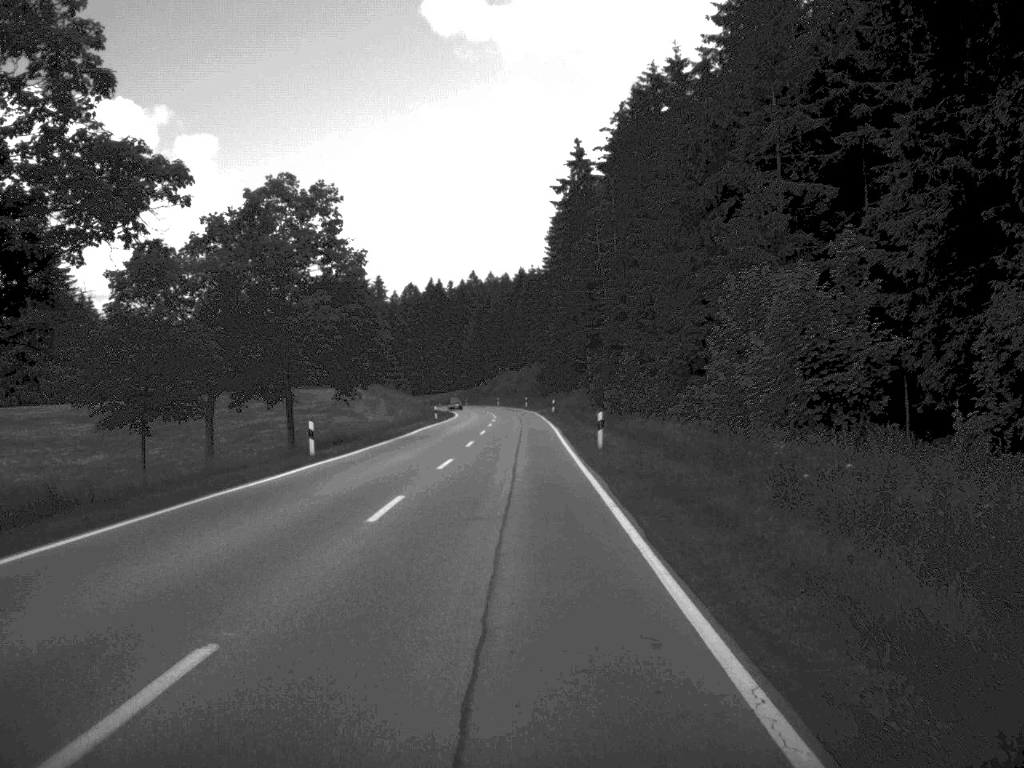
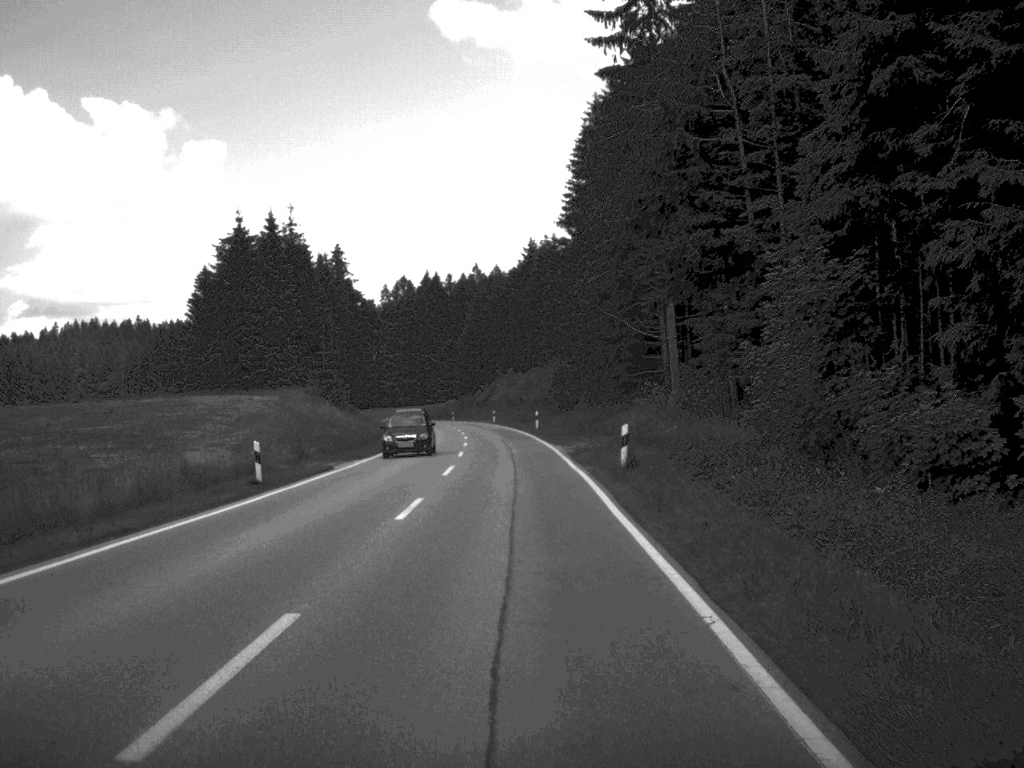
(-0.1, +56.9) m; -1°
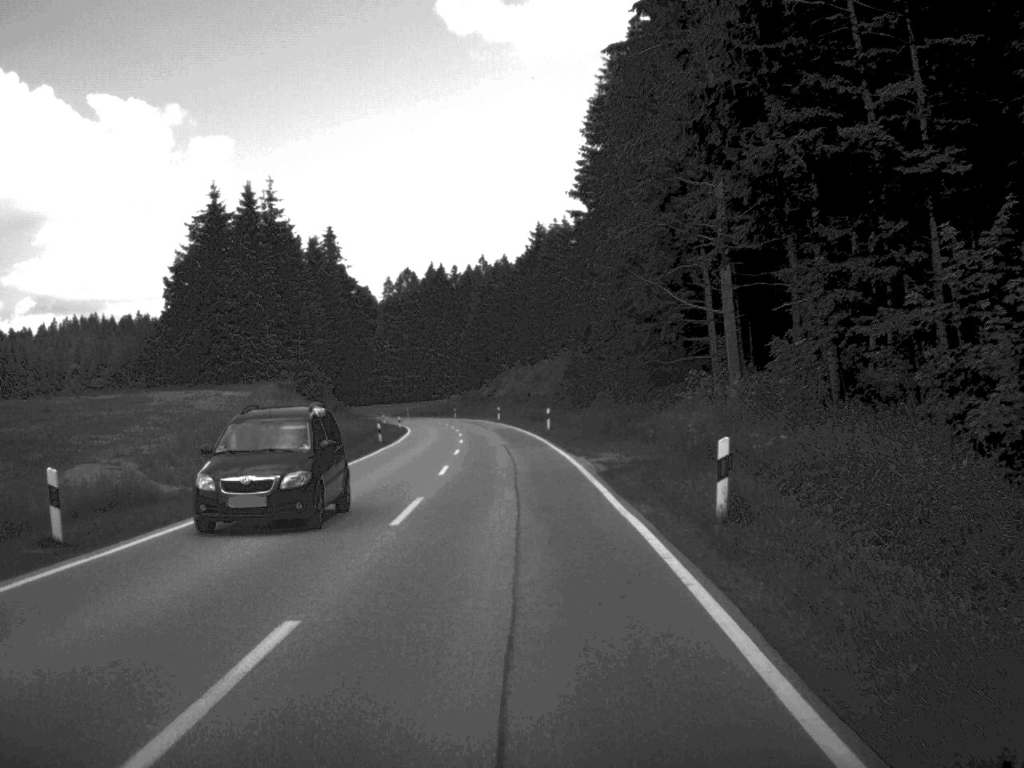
(0.0, +12.3) m; 0°
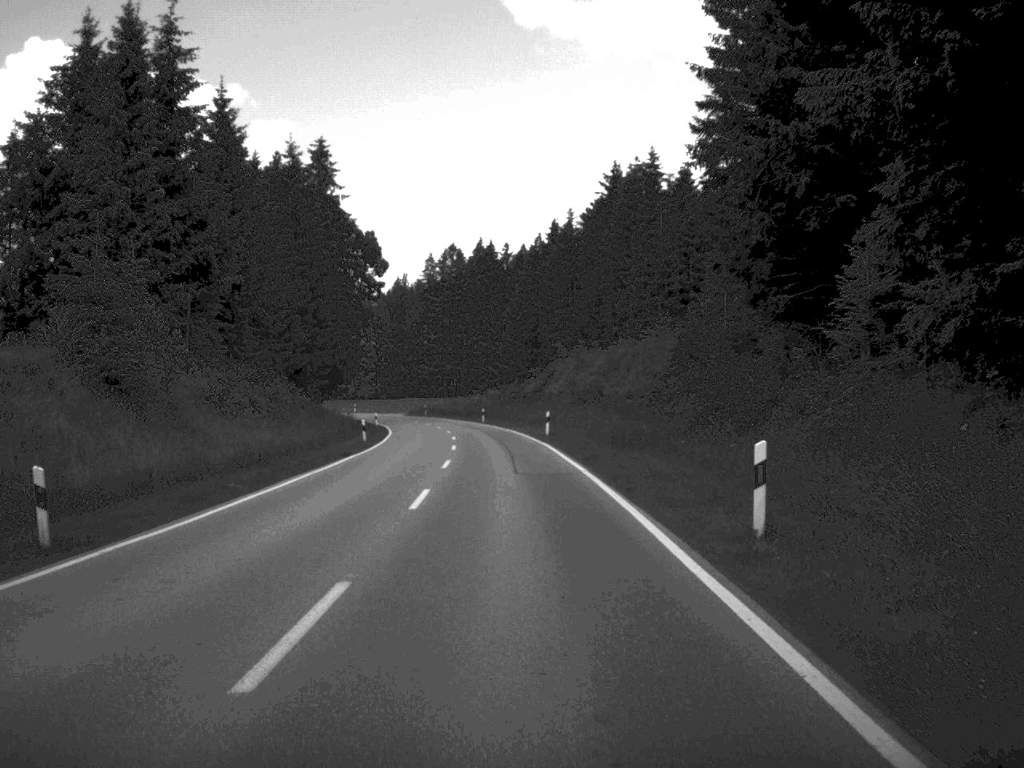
(-0.9, +44.7) m; -2°
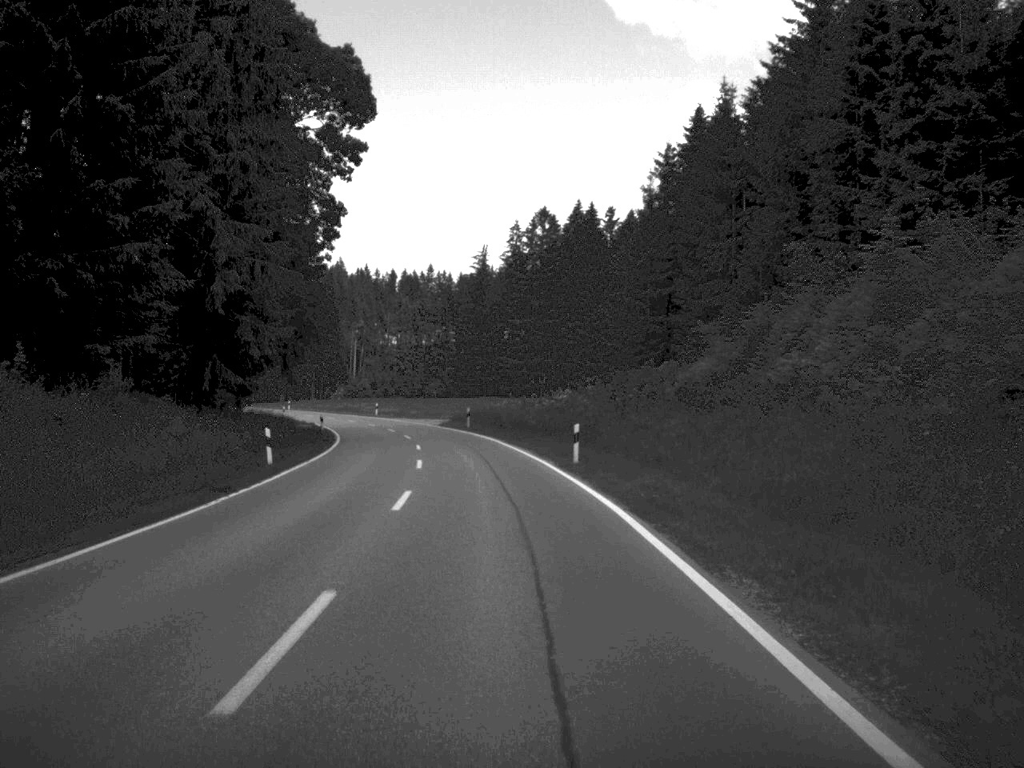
(-2.0, +59.2) m; -5°
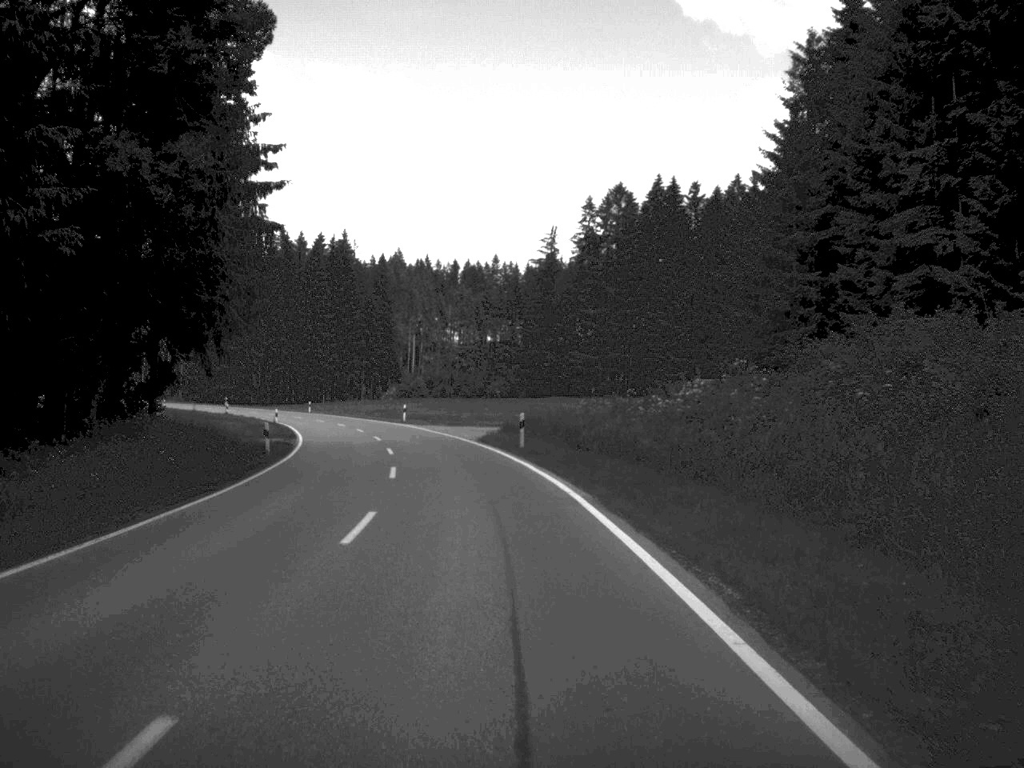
(-0.7, +28.2) m; -3°
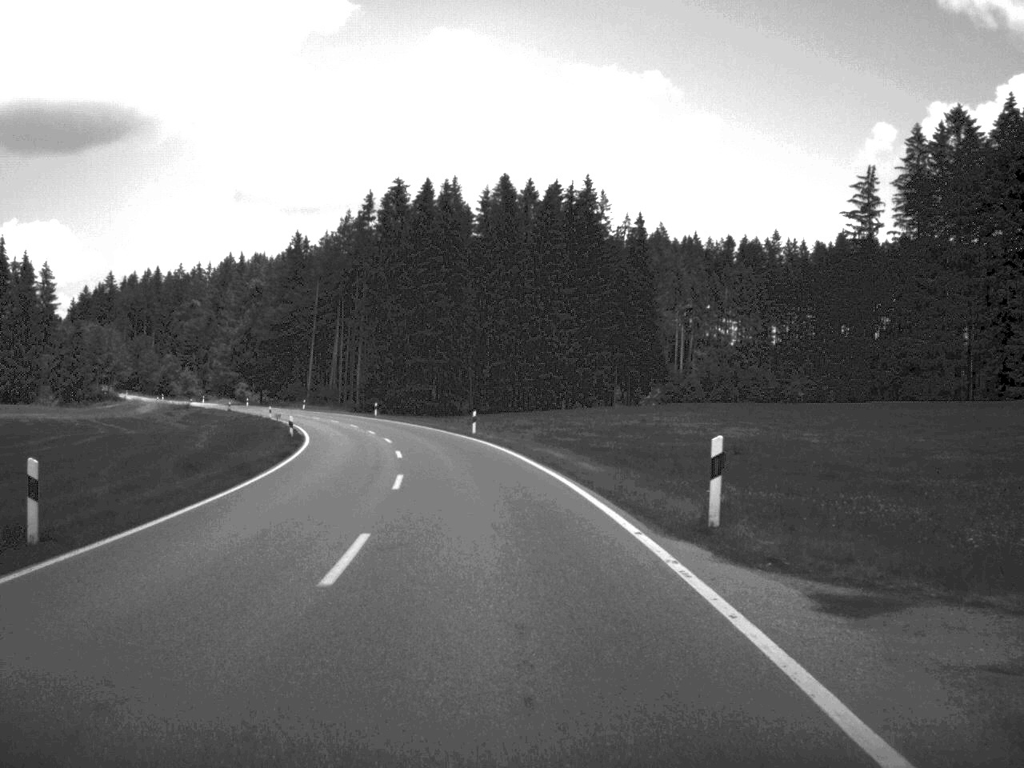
(-6.4, +61.5) m; -12°
